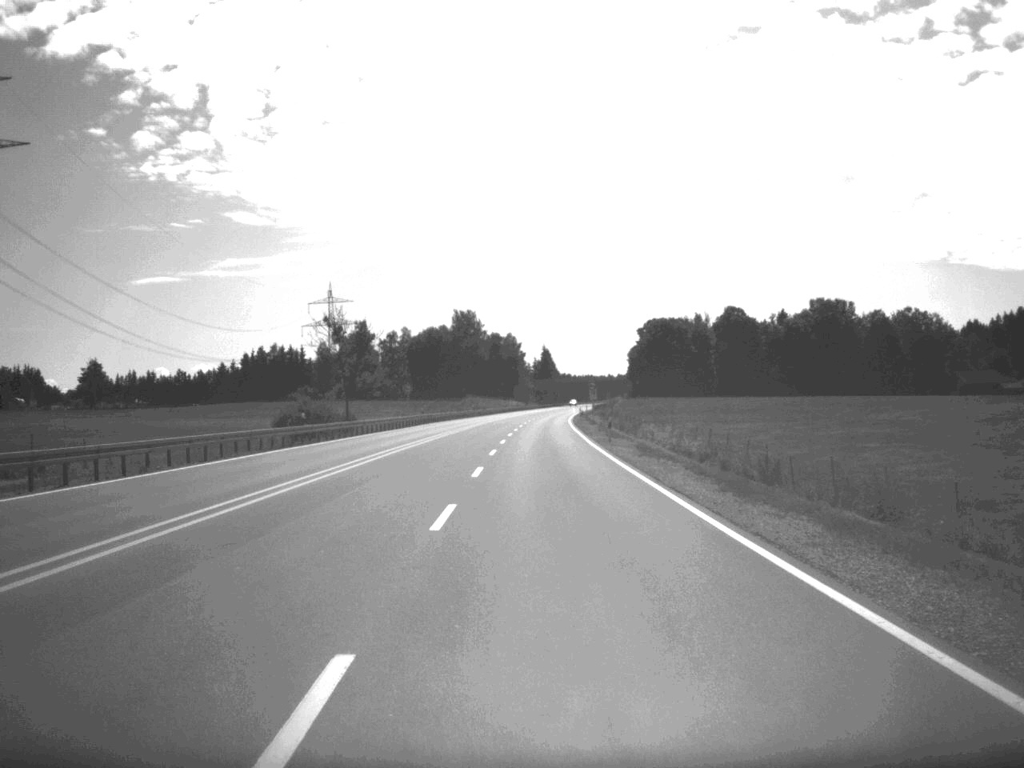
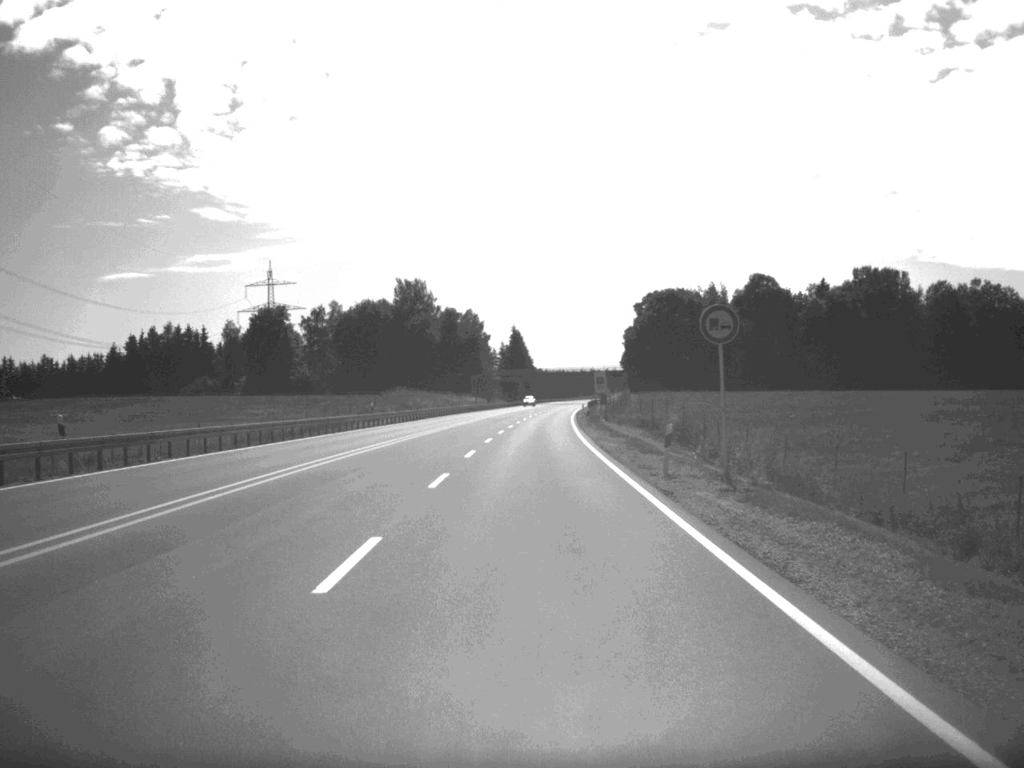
(+0.9, +77.1) m; +1°
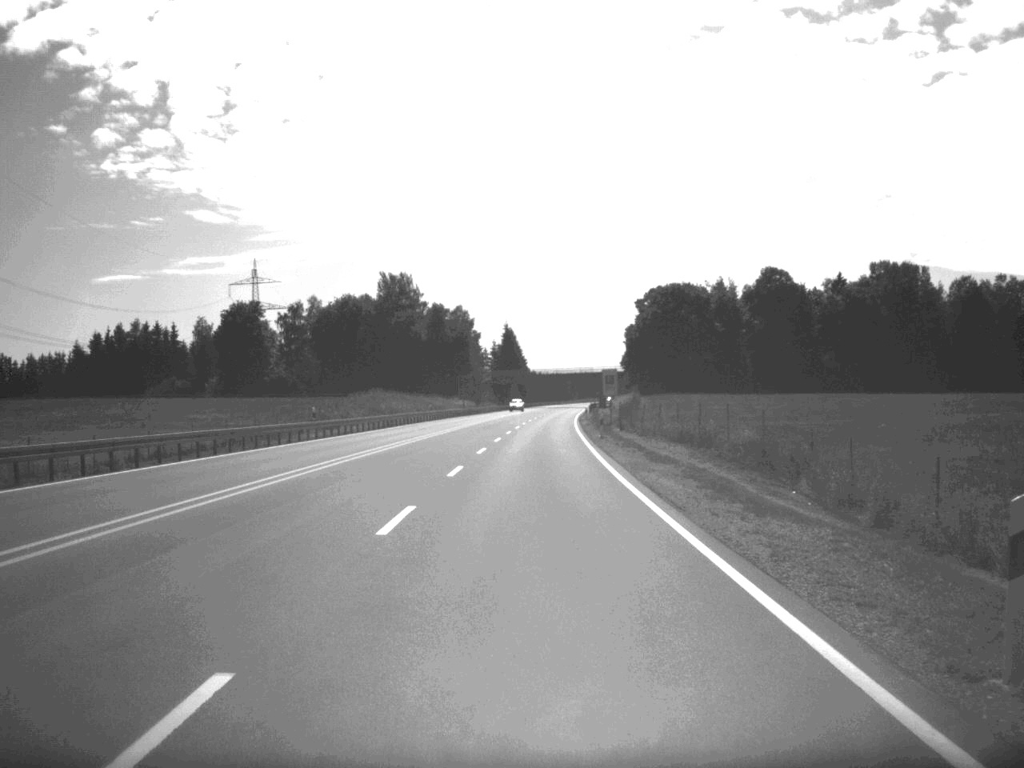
(0.0, +18.9) m; 0°
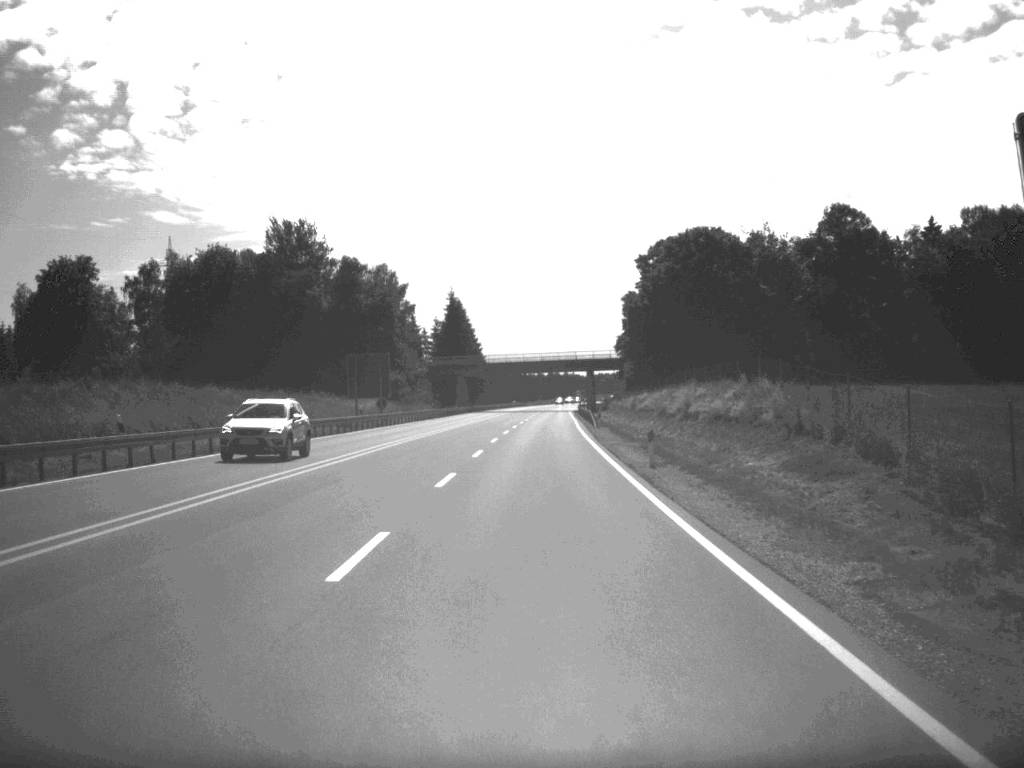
(+1.0, +75.5) m; +1°
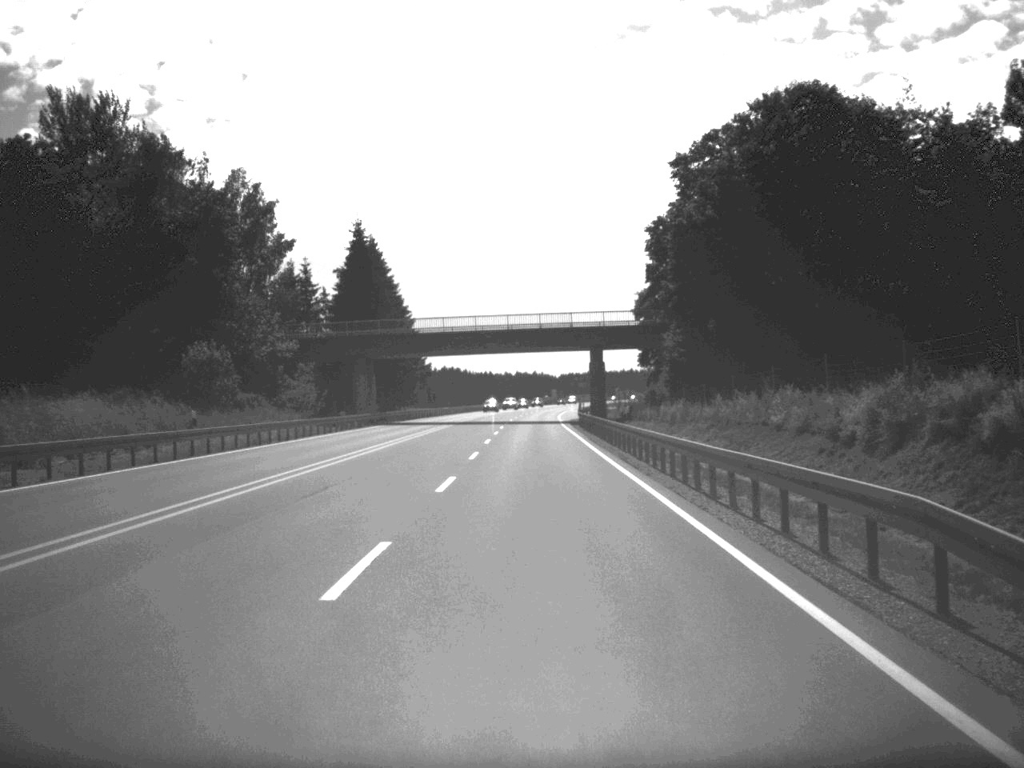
(+0.8, +72.4) m; +1°
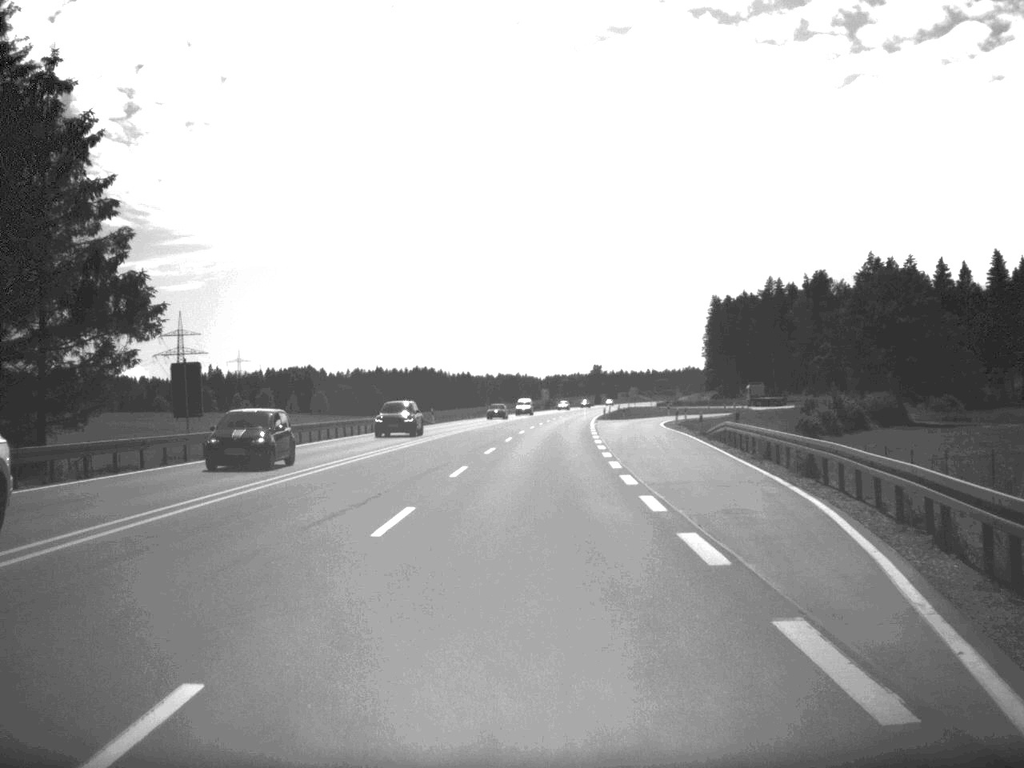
(+0.5, +90.2) m; +1°
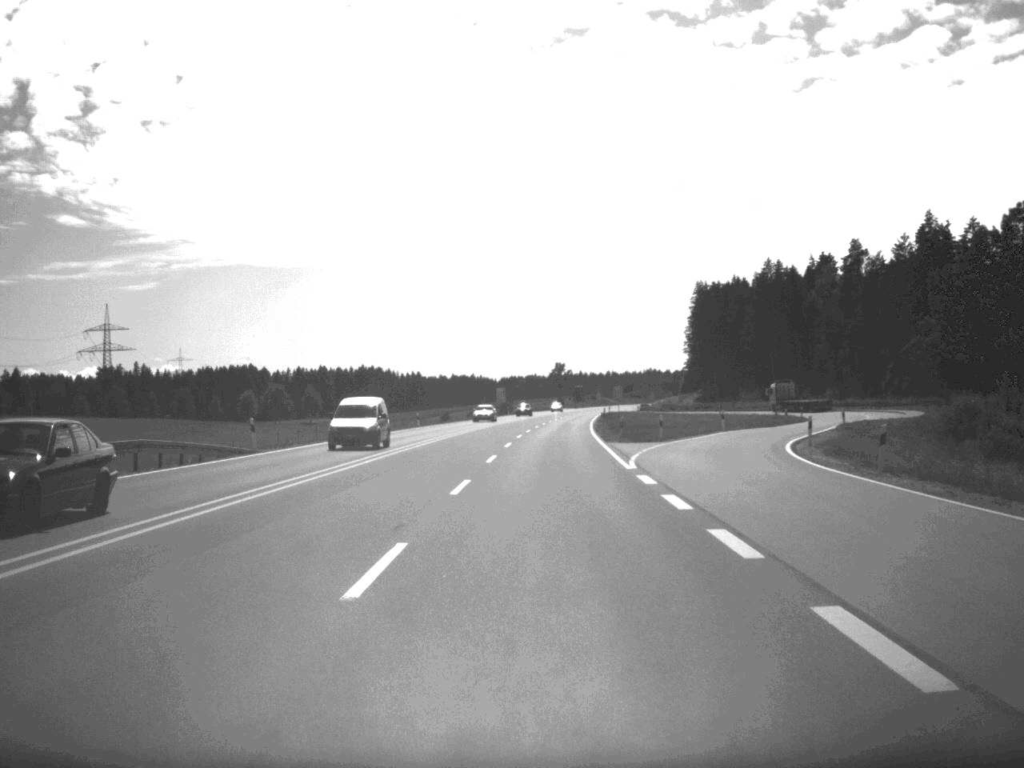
(+0.7, +52.6) m; +2°
